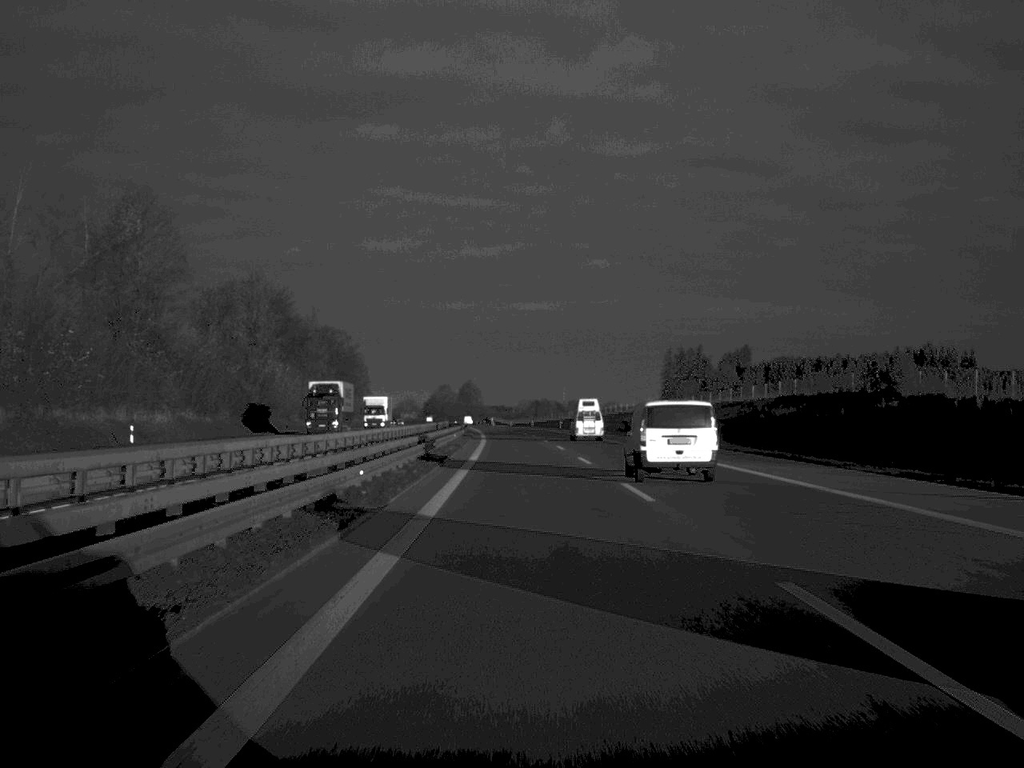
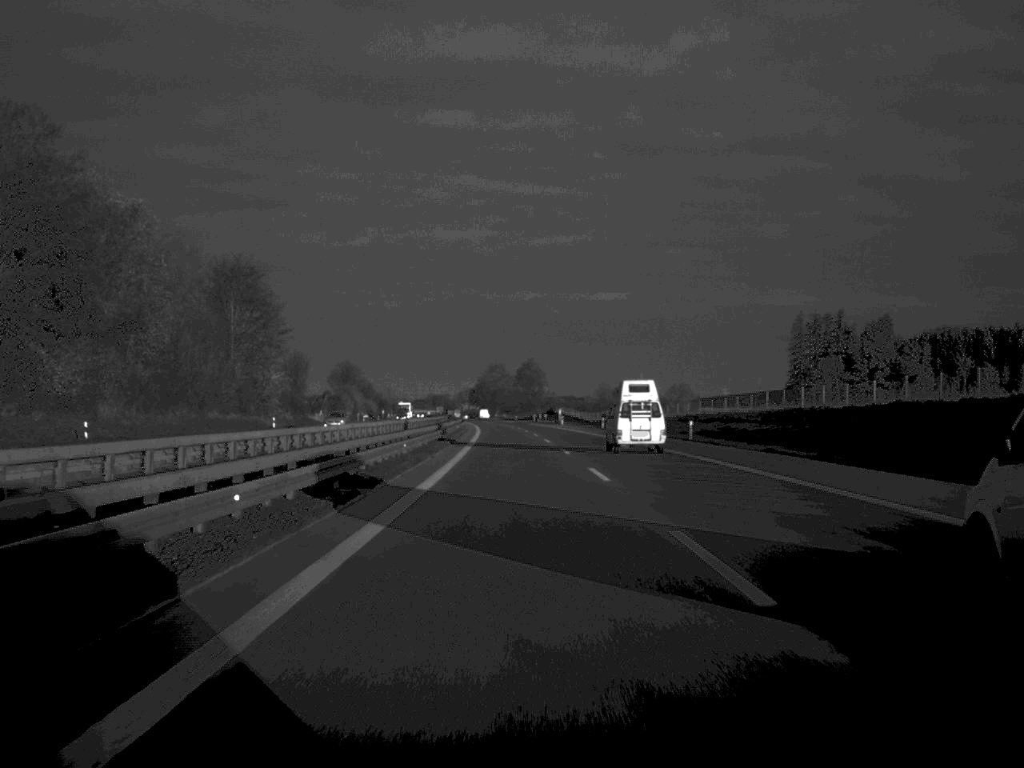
(-4.1, +157.6) m; -3°
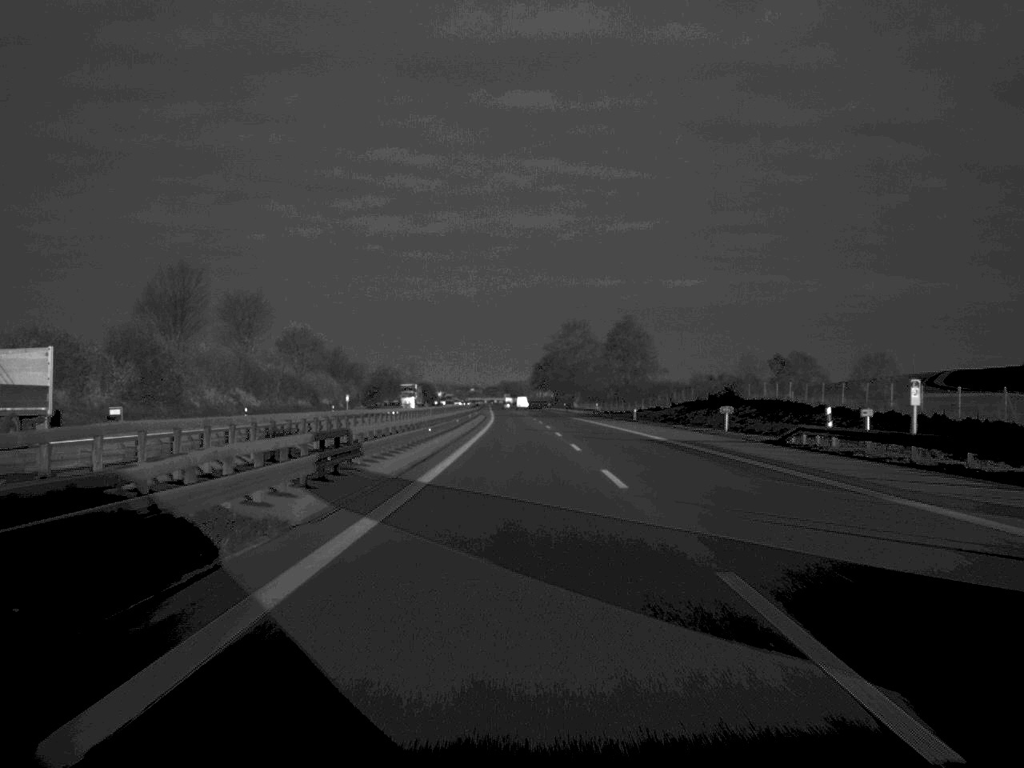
(-4.9, +166.1) m; -3°
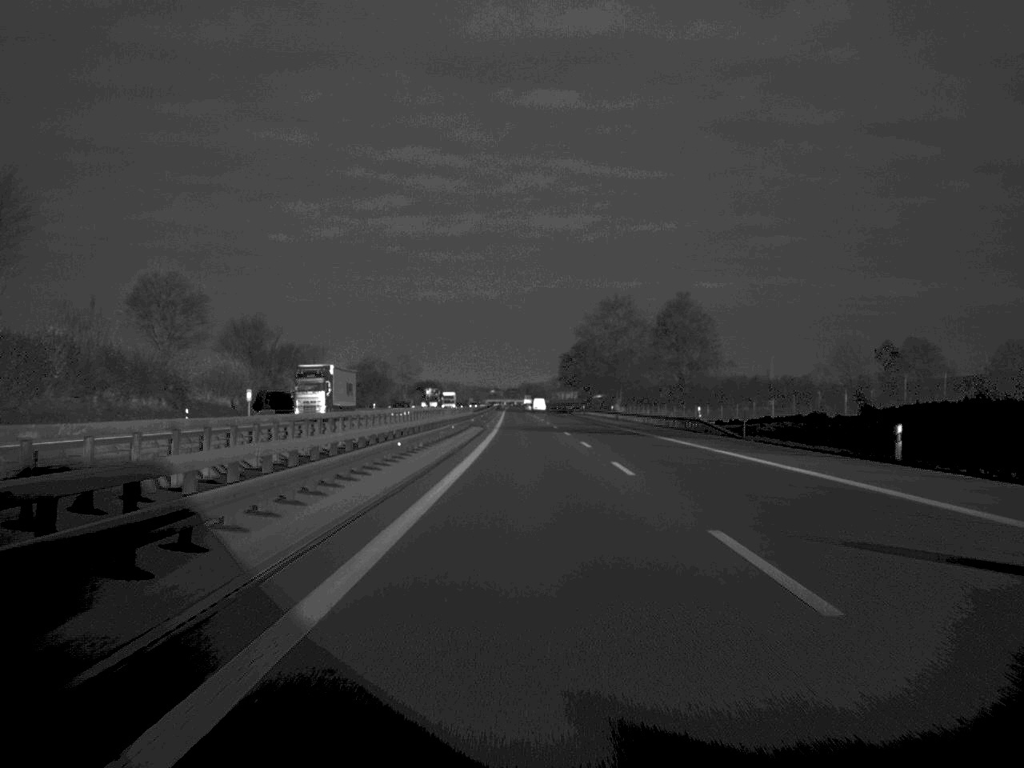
(-0.7, +67.6) m; -1°
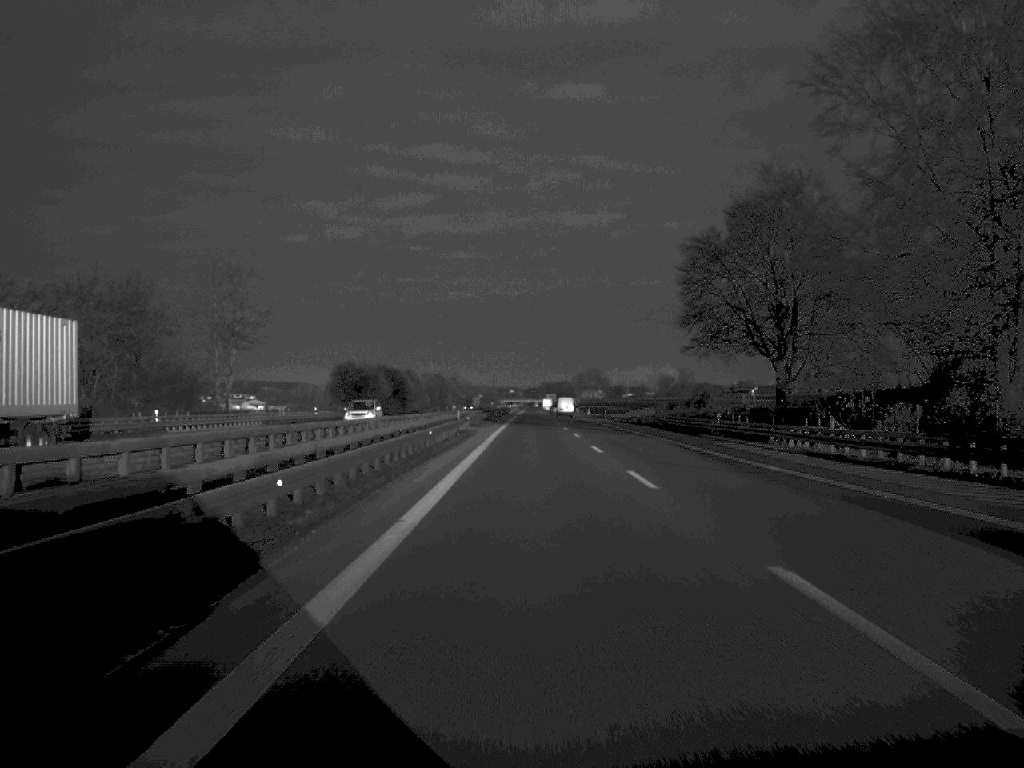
(-1.4, +165.3) m; -1°
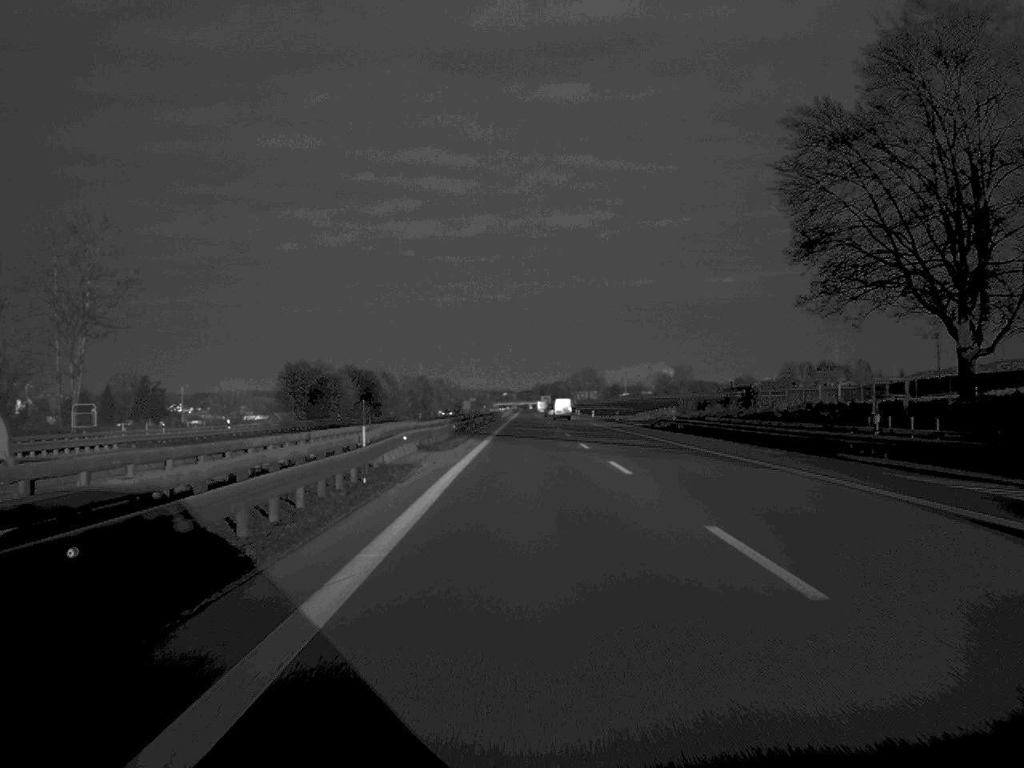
(+0.1, +31.6) m; 0°
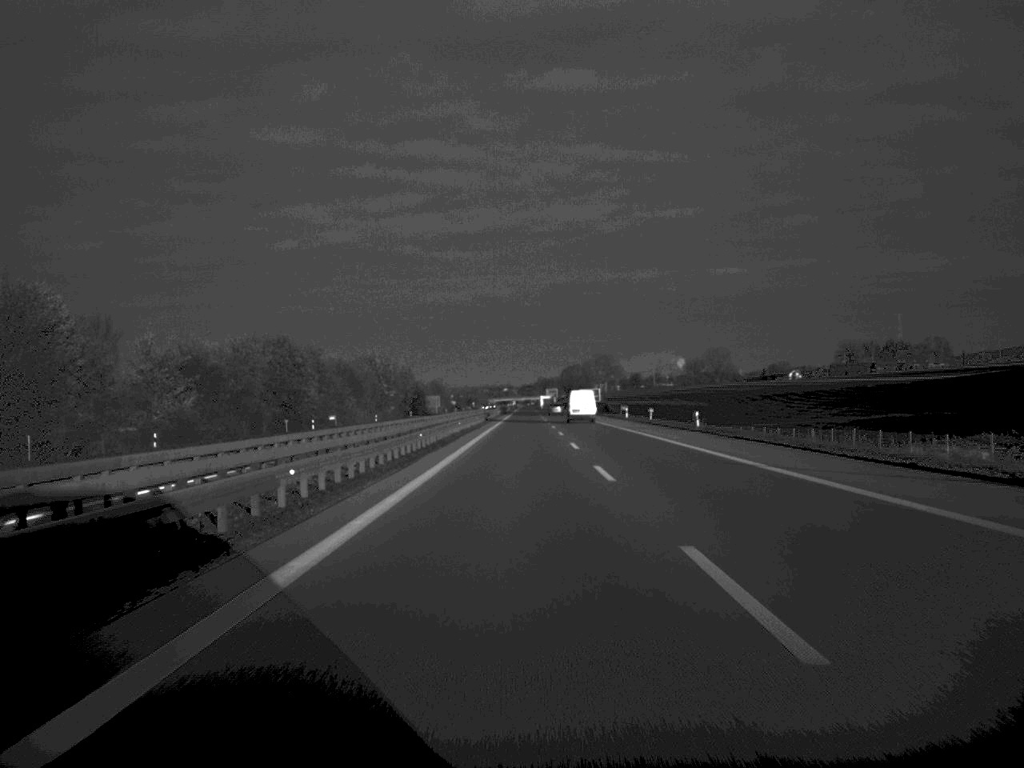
(+0.1, +163.9) m; 0°
